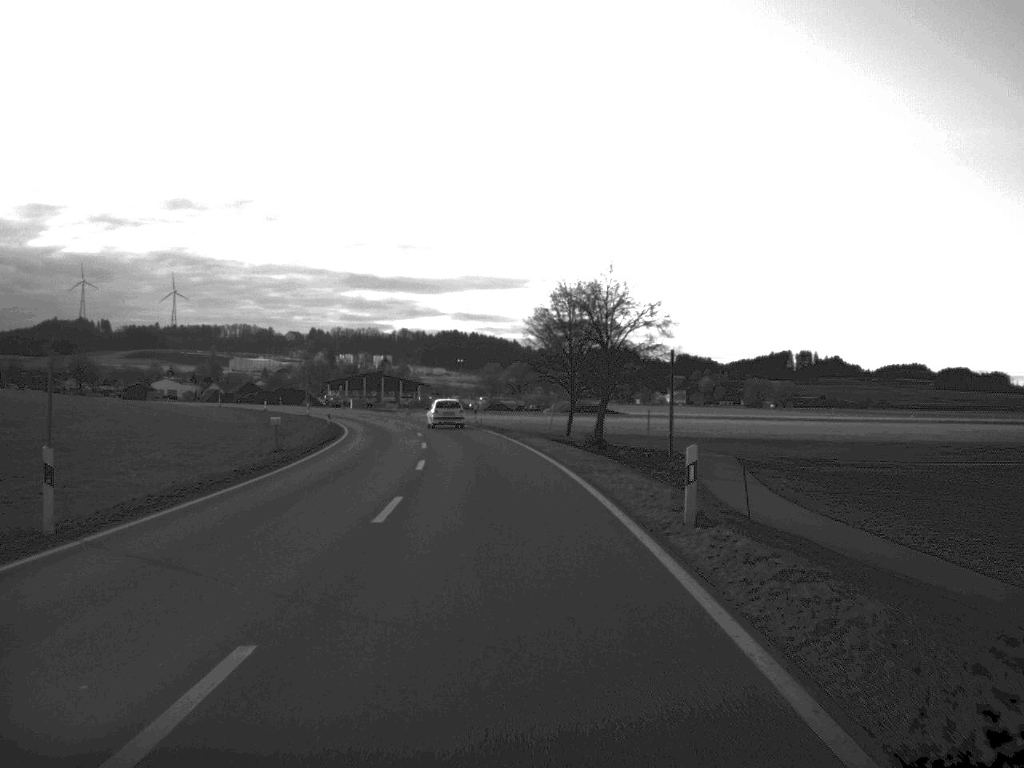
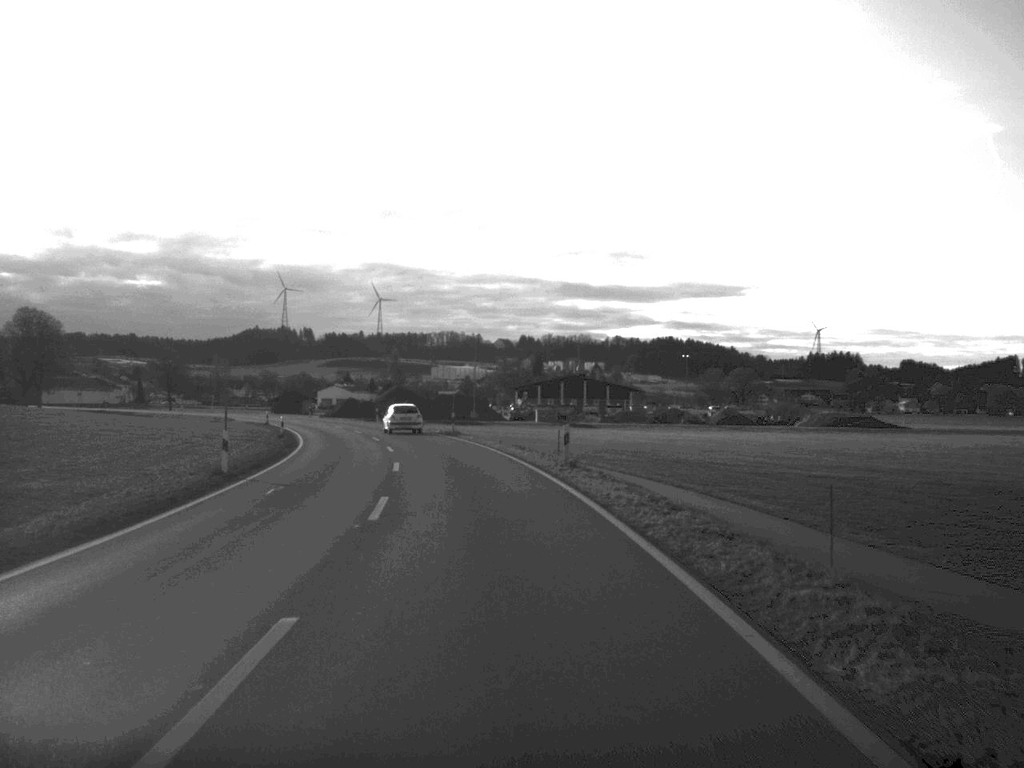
(-5.2, +69.8) m; -10°
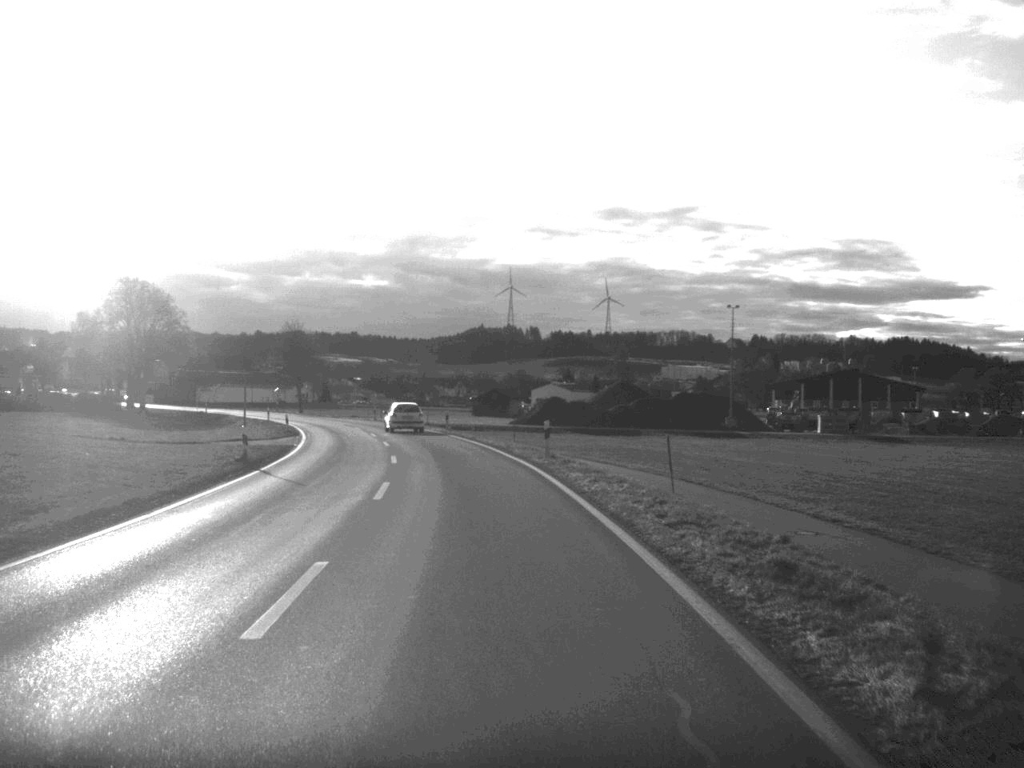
(-5.0, +56.3) m; -10°
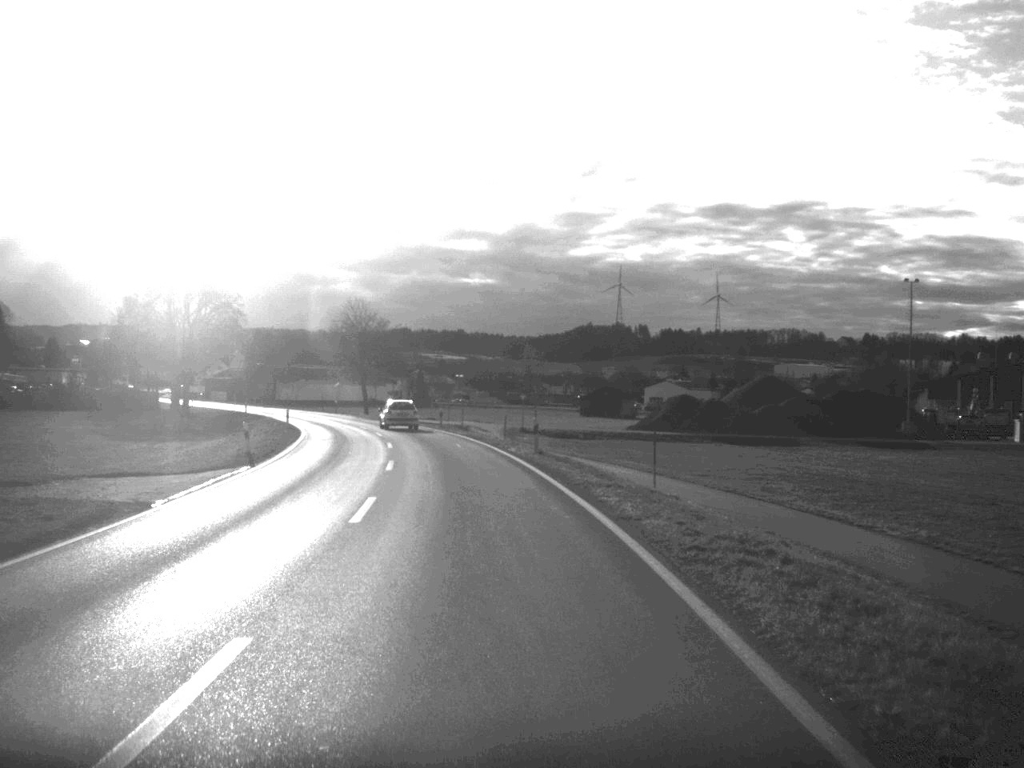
(-1.2, +28.0) m; -5°
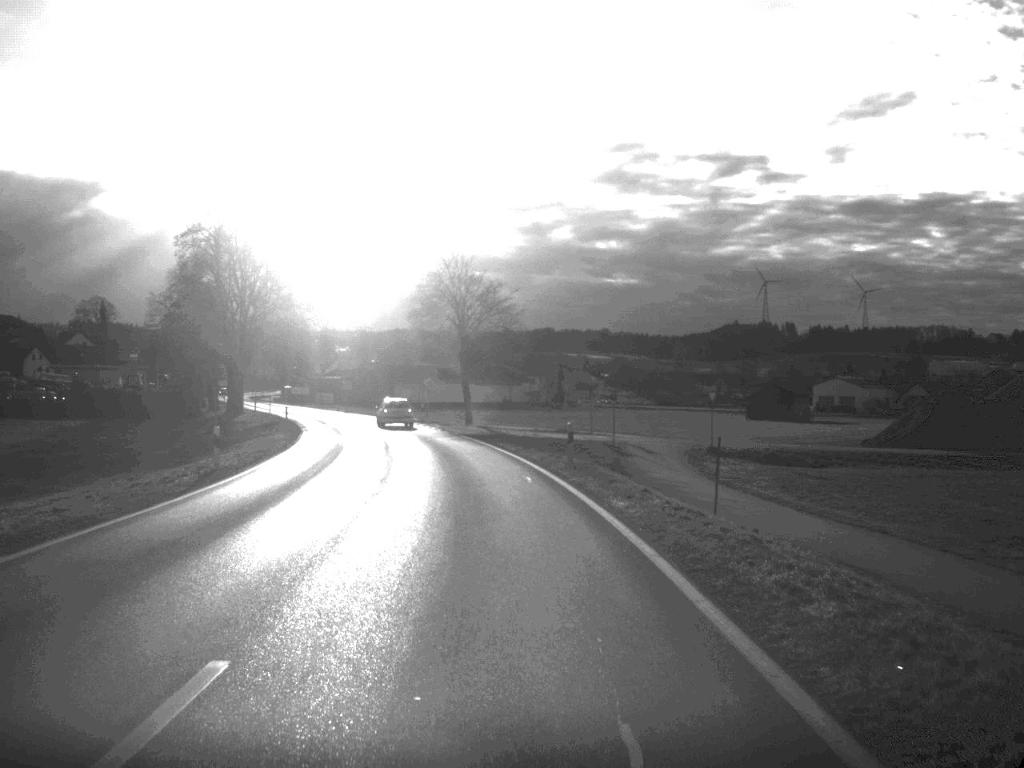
(-2.0, +36.4) m; -7°
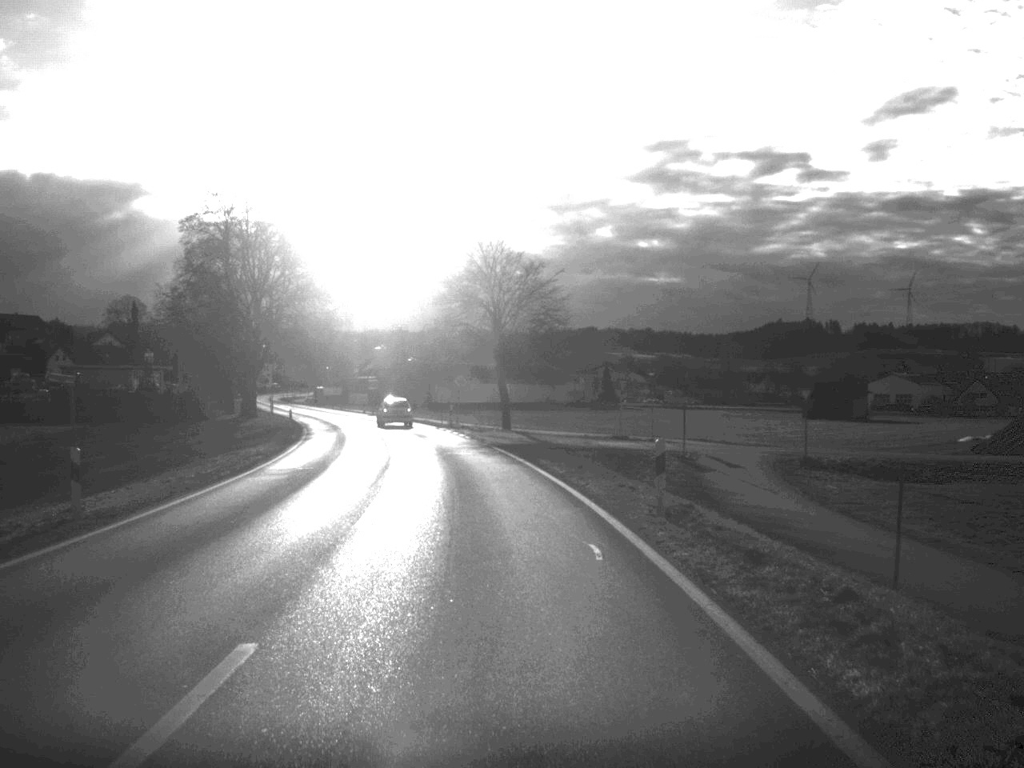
(-0.2, +11.2) m; -2°
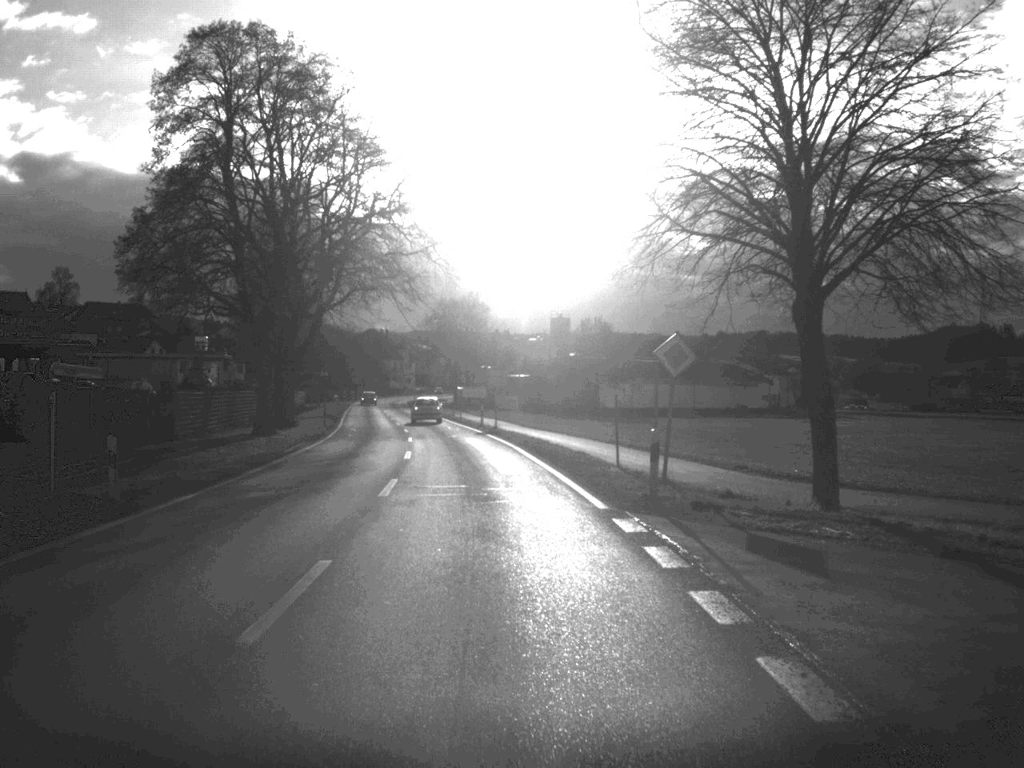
(-3.0, +43.7) m; -8°
